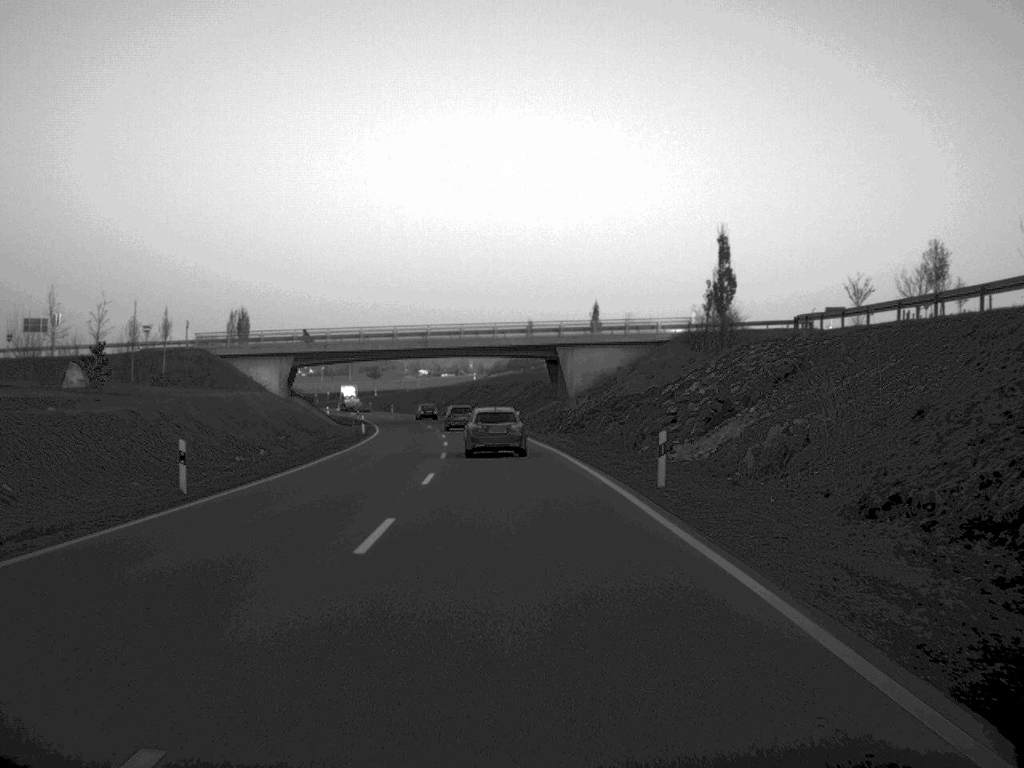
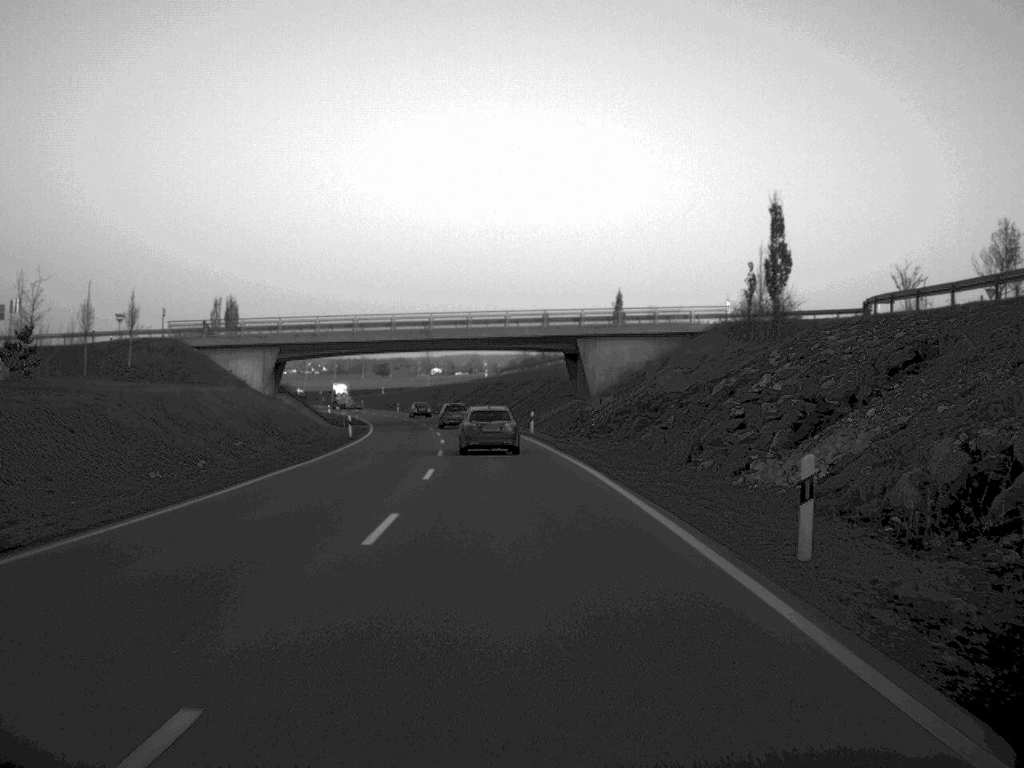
(-0.1, +11.2) m; -1°
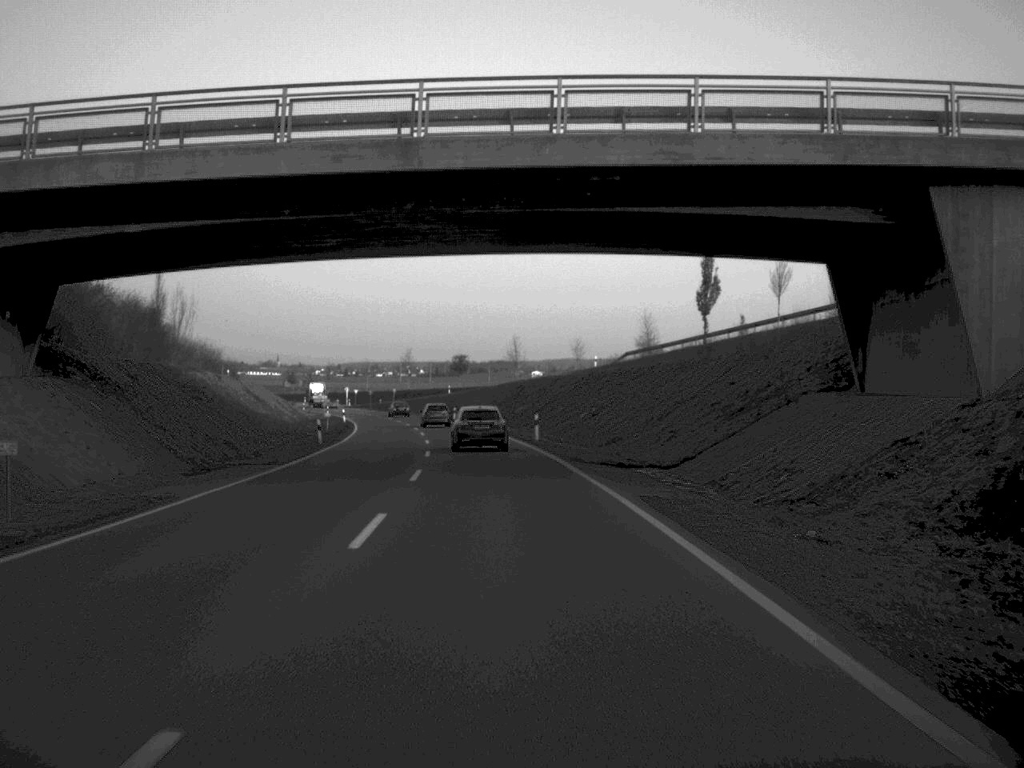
(-2.3, +60.3) m; -5°
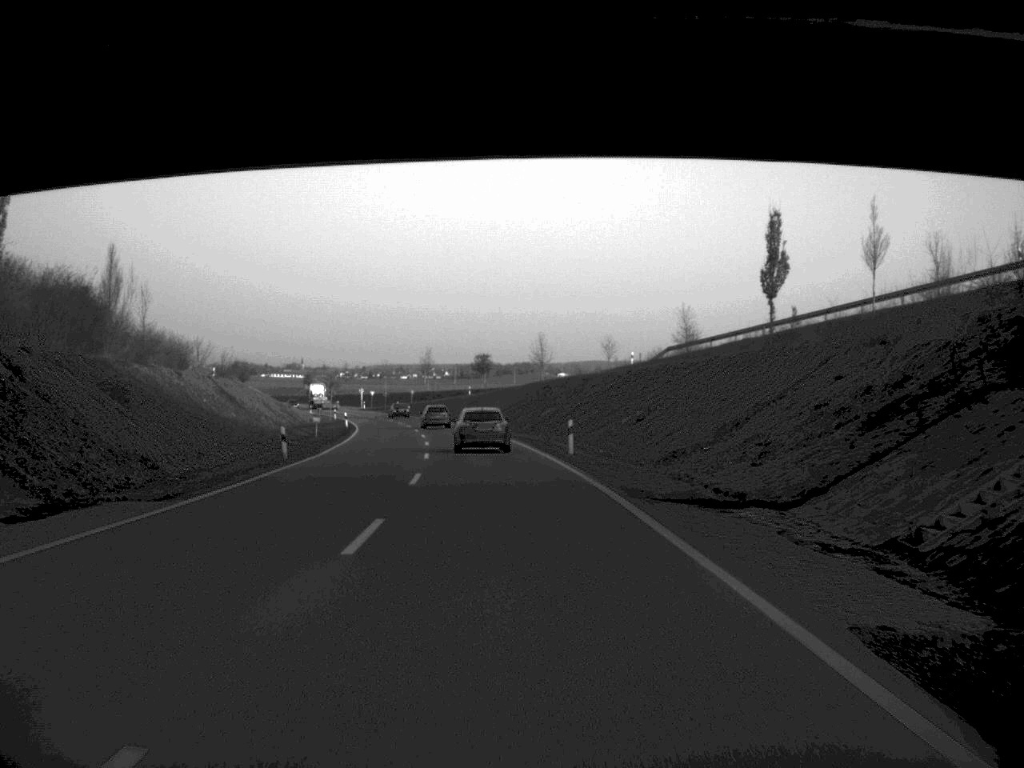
(-0.1, +12.4) m; -1°
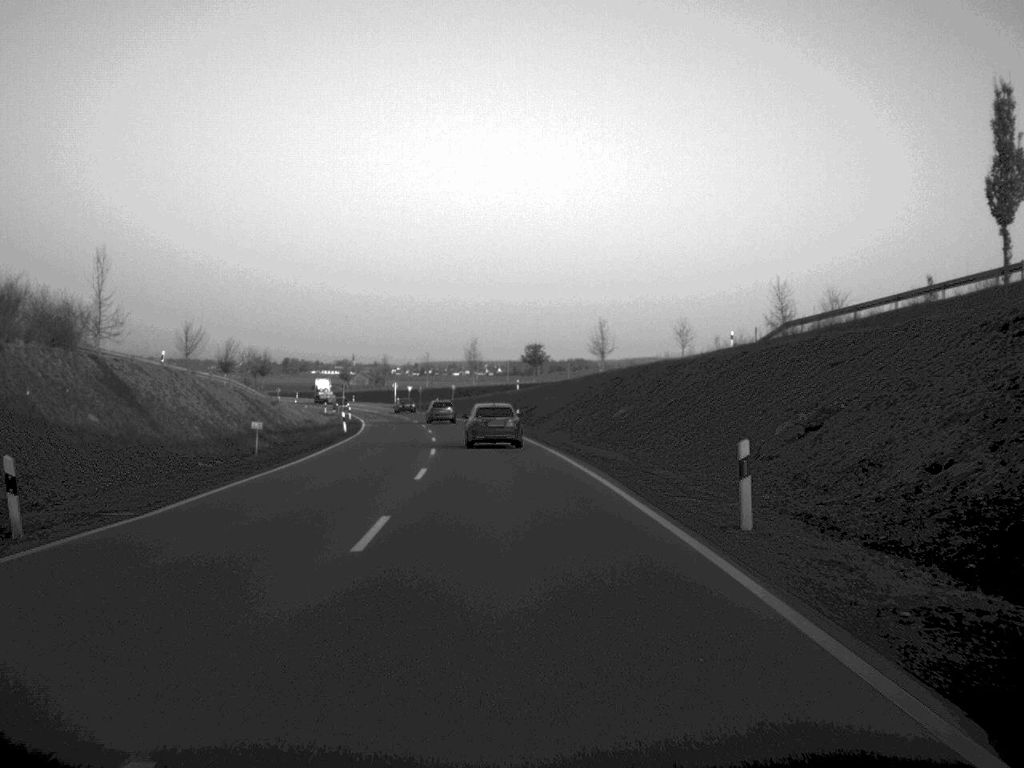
(-0.5, +24.0) m; -2°
